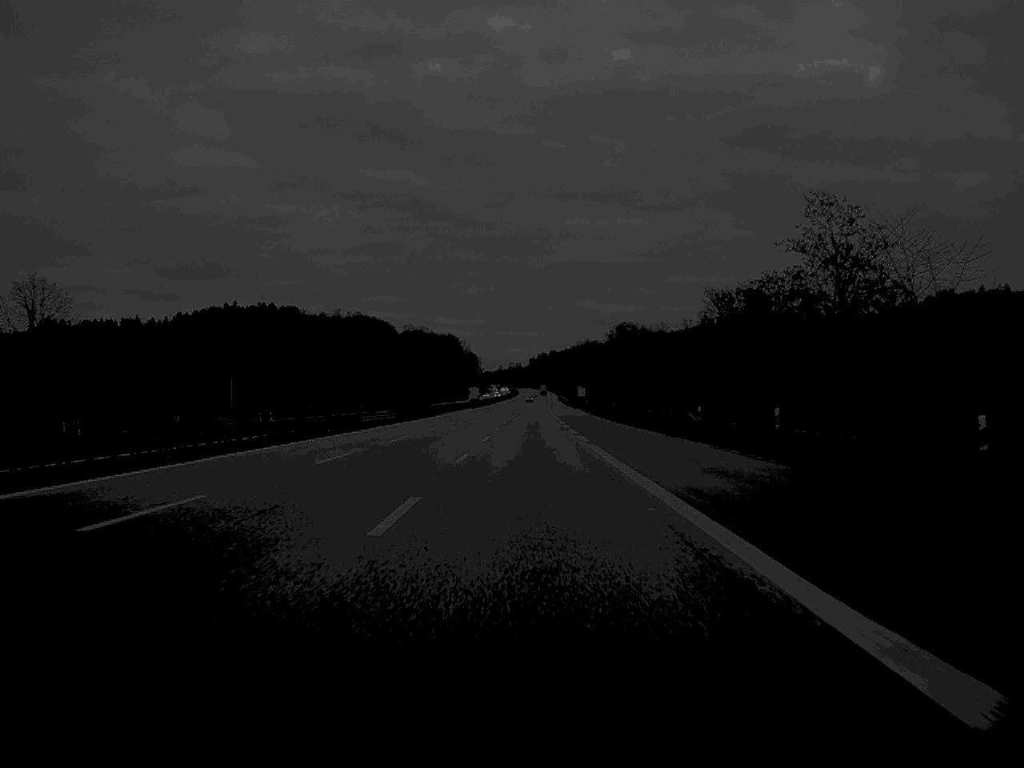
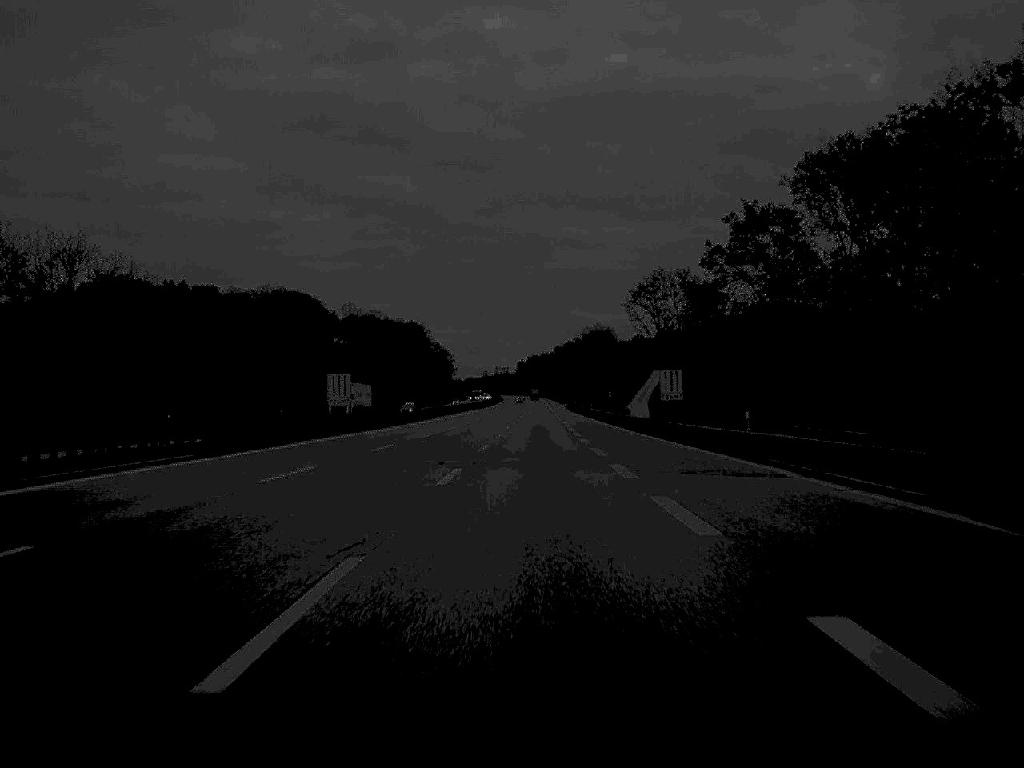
(+0.7, +166.3) m; 0°
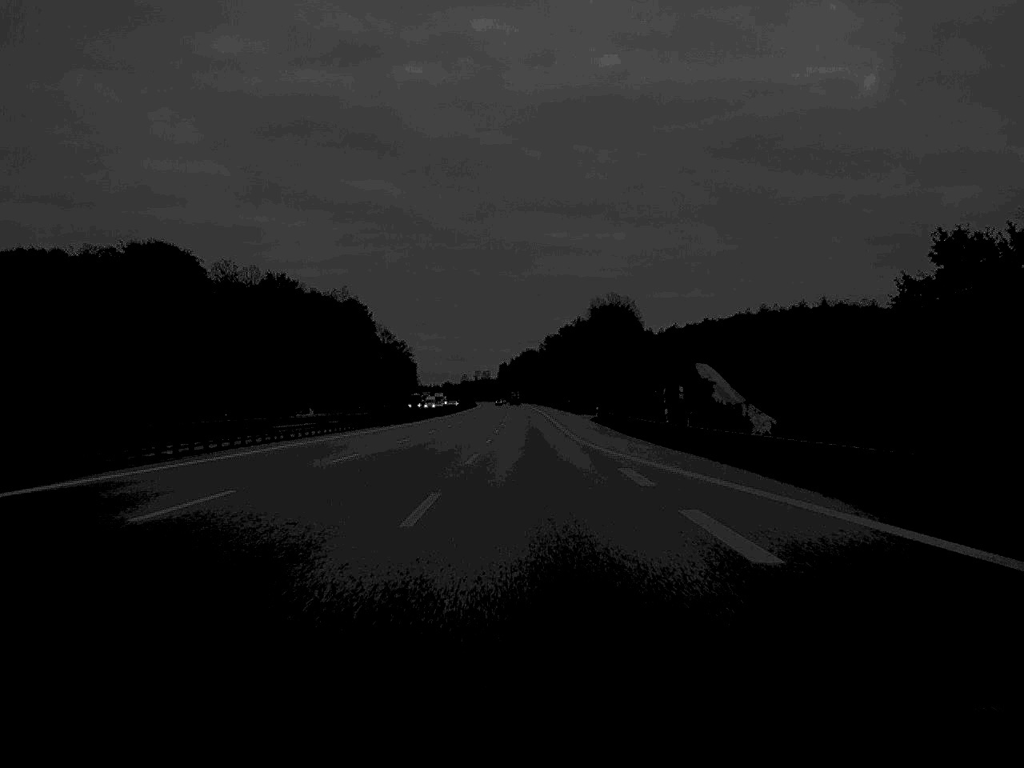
(+0.8, +134.6) m; +1°
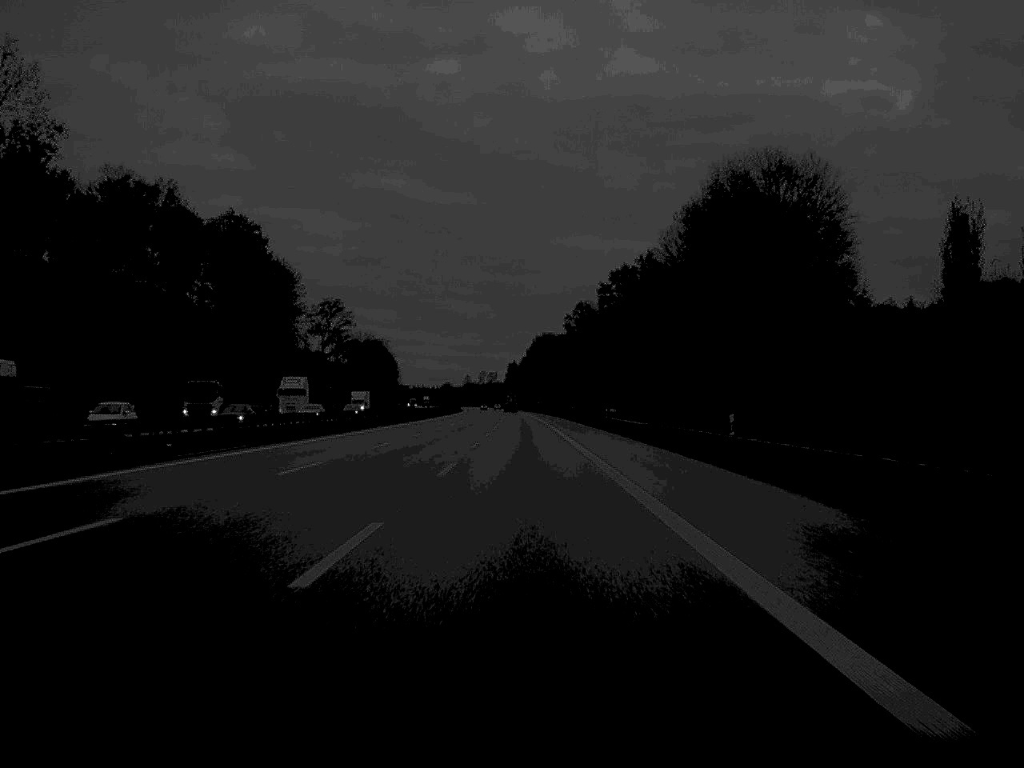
(-0.4, +166.2) m; -1°
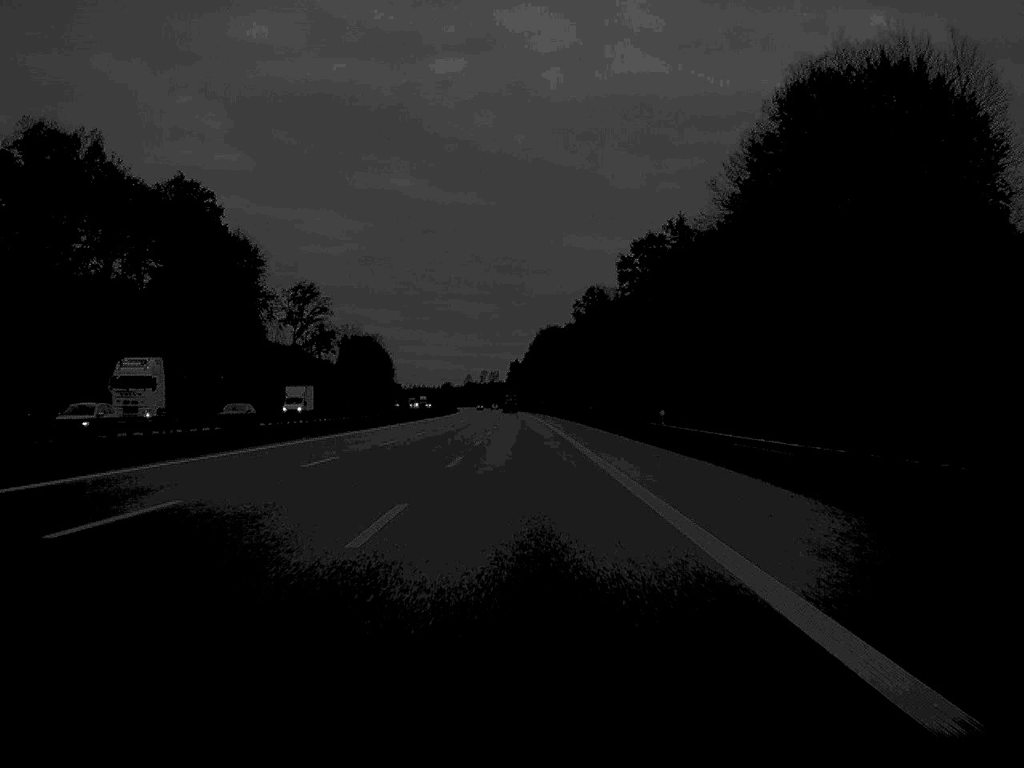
(0.0, +31.8) m; 0°
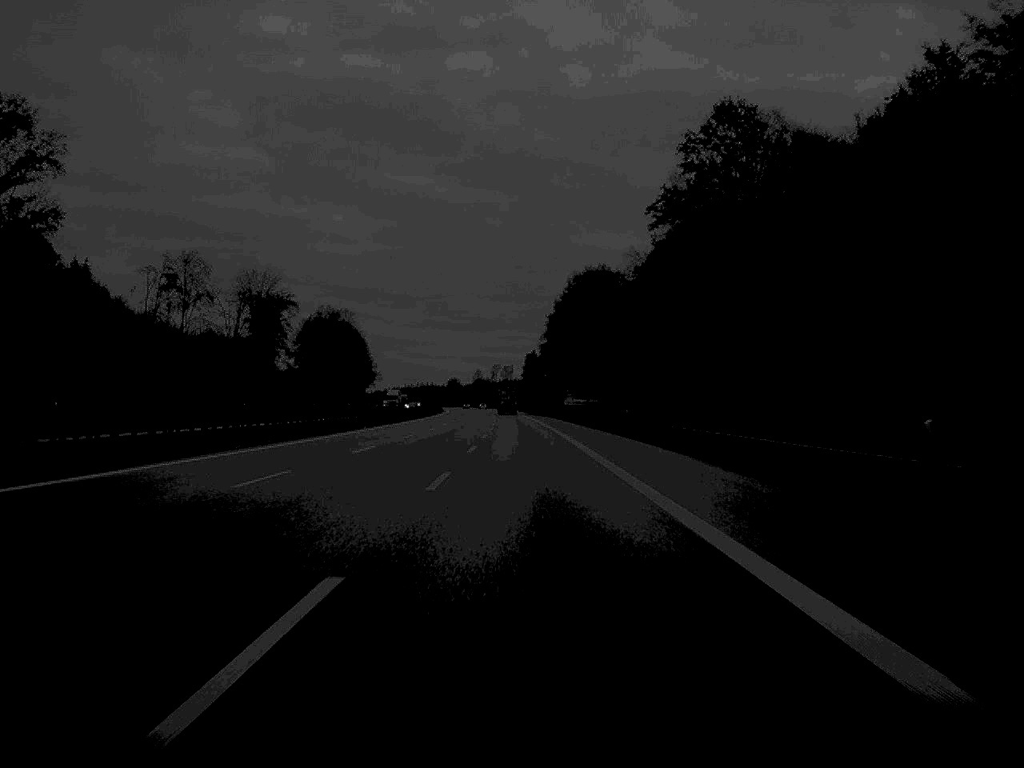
(-1.0, +134.6) m; -1°
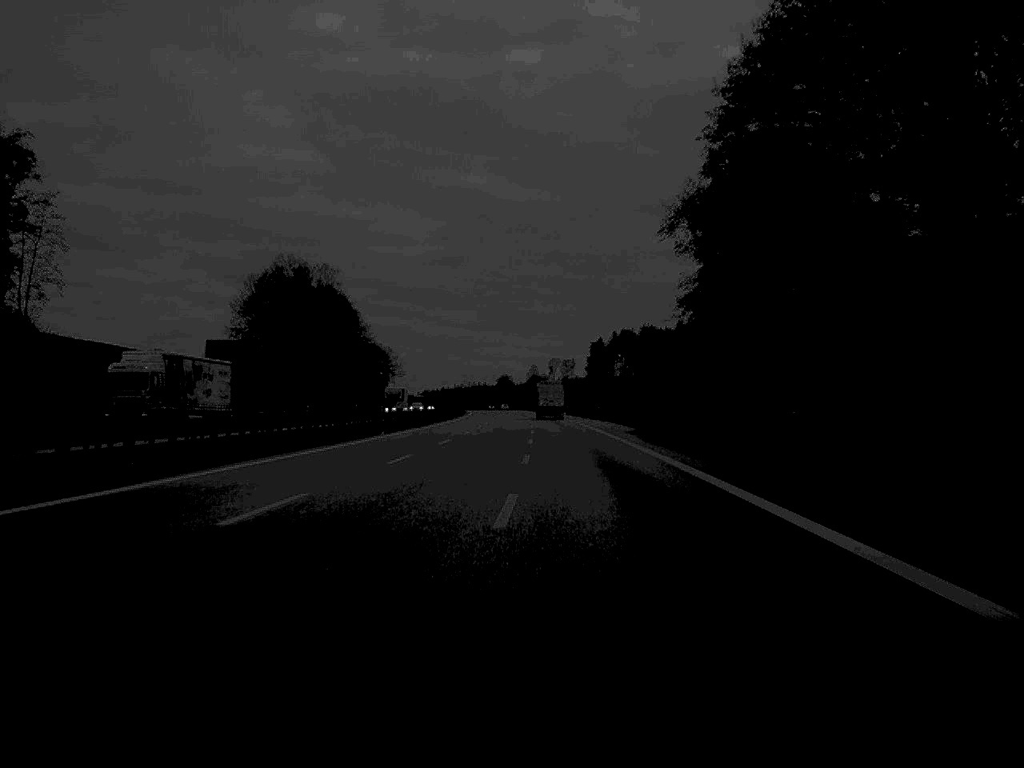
(-2.6, +131.5) m; -3°
